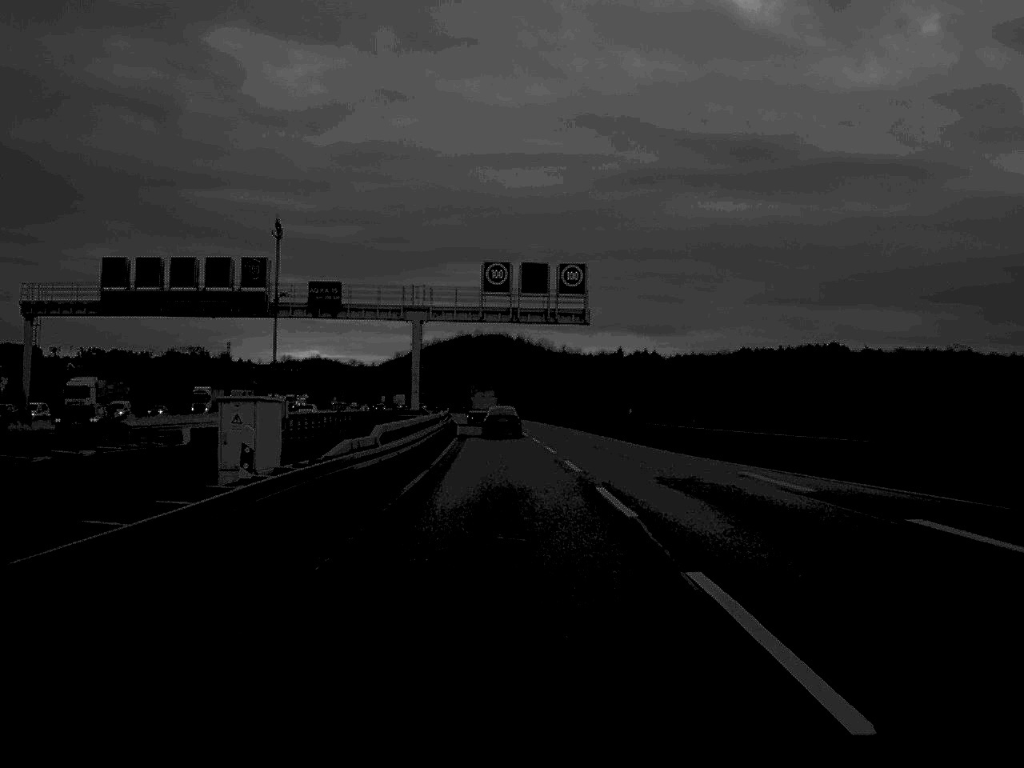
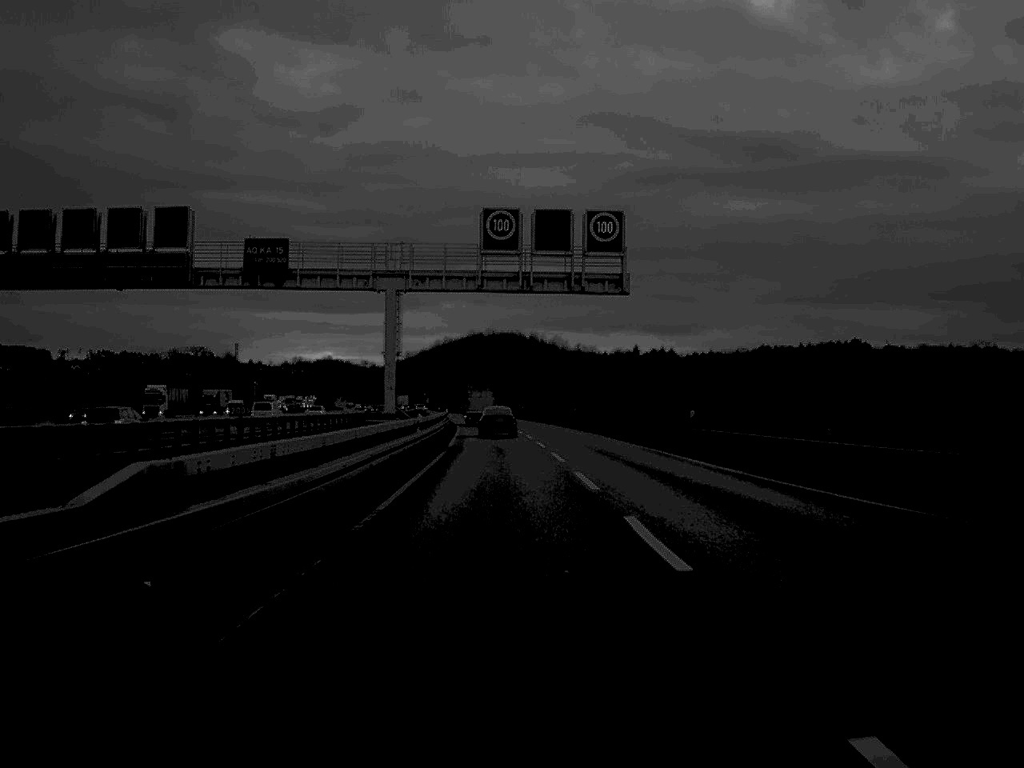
(-0.1, +17.8) m; -1°
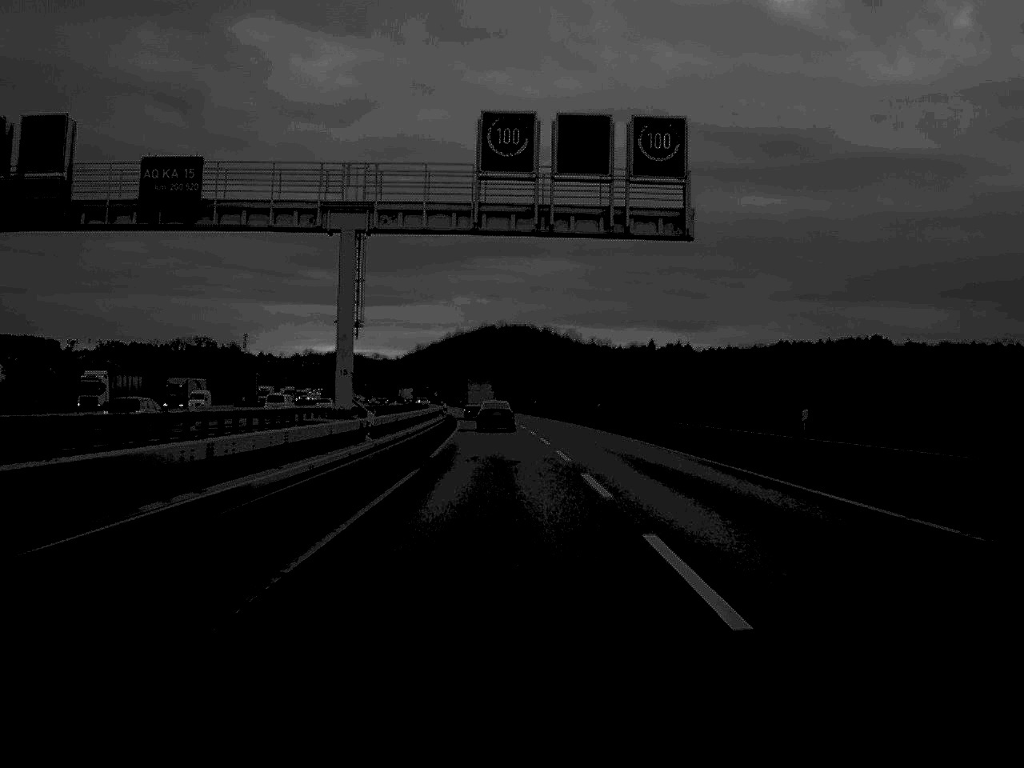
(-0.1, +15.0) m; -1°
